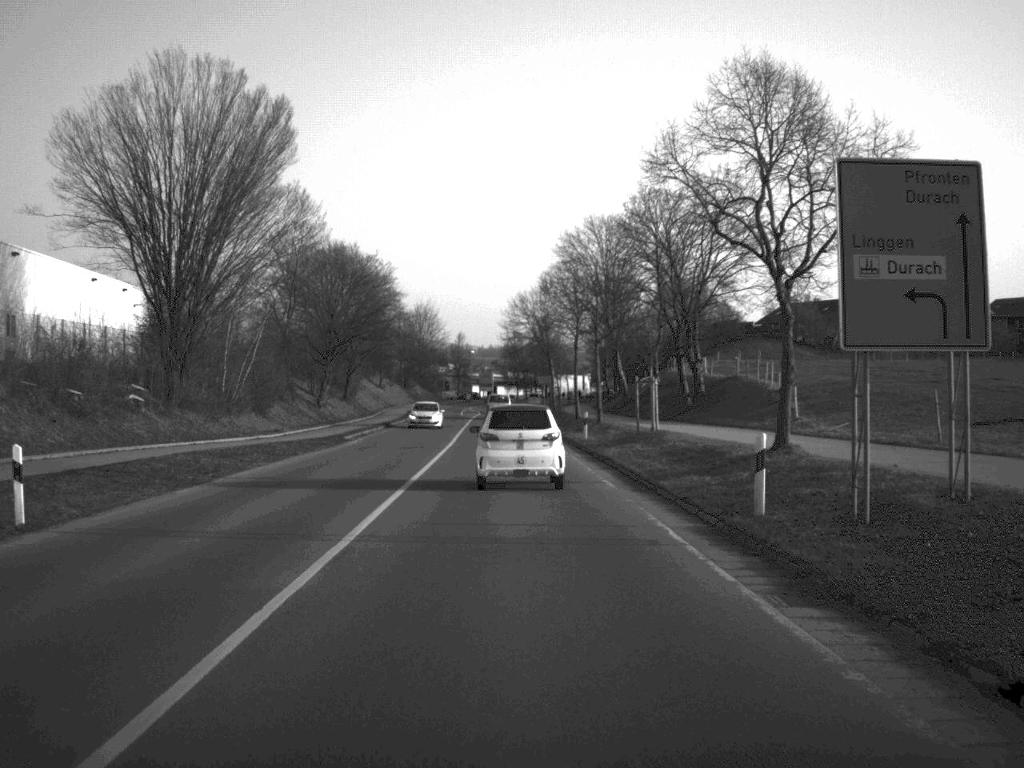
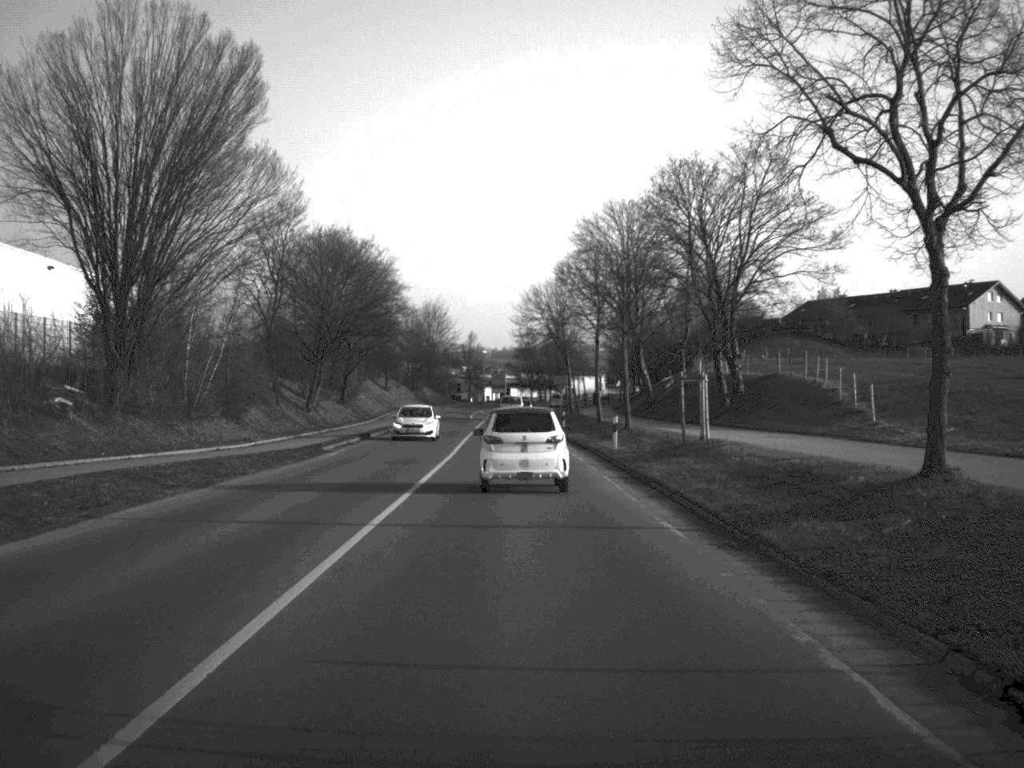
(0.0, +8.4) m; -1°
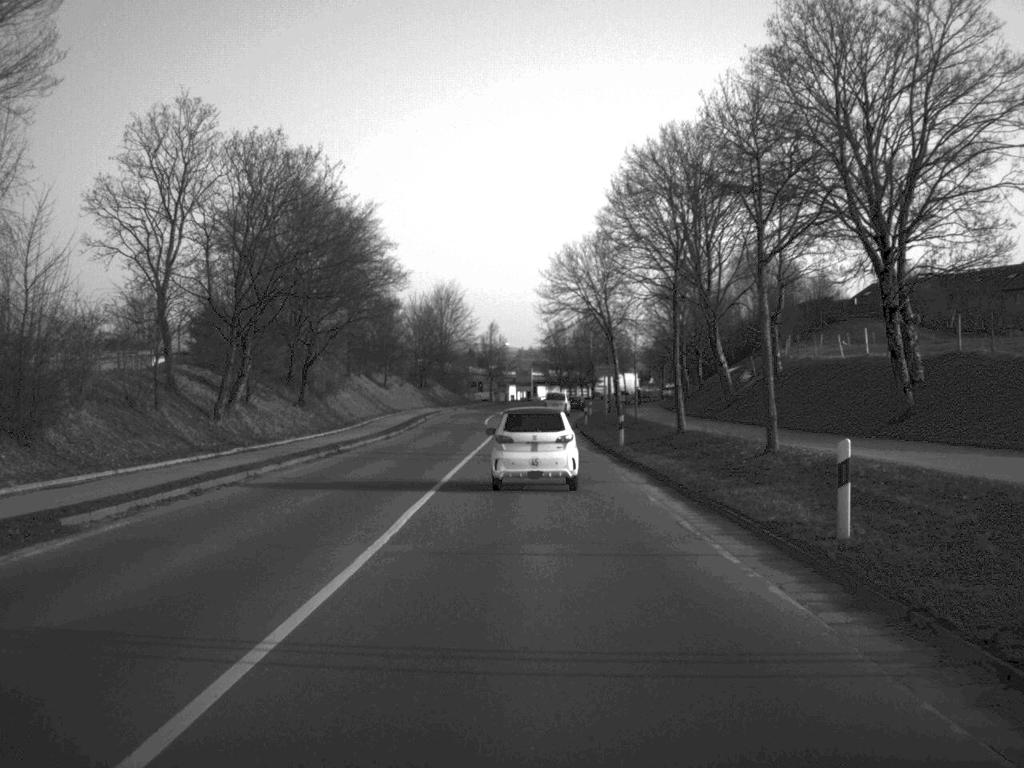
(-0.3, +24.9) m; -1°
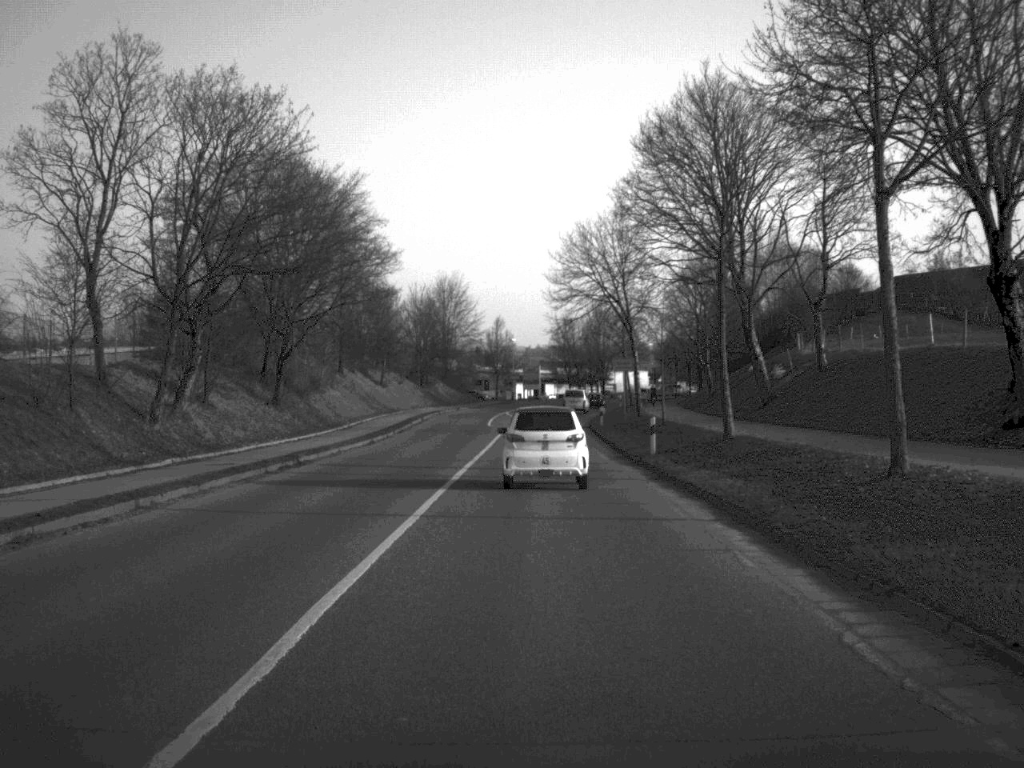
(0.0, +8.2) m; 0°
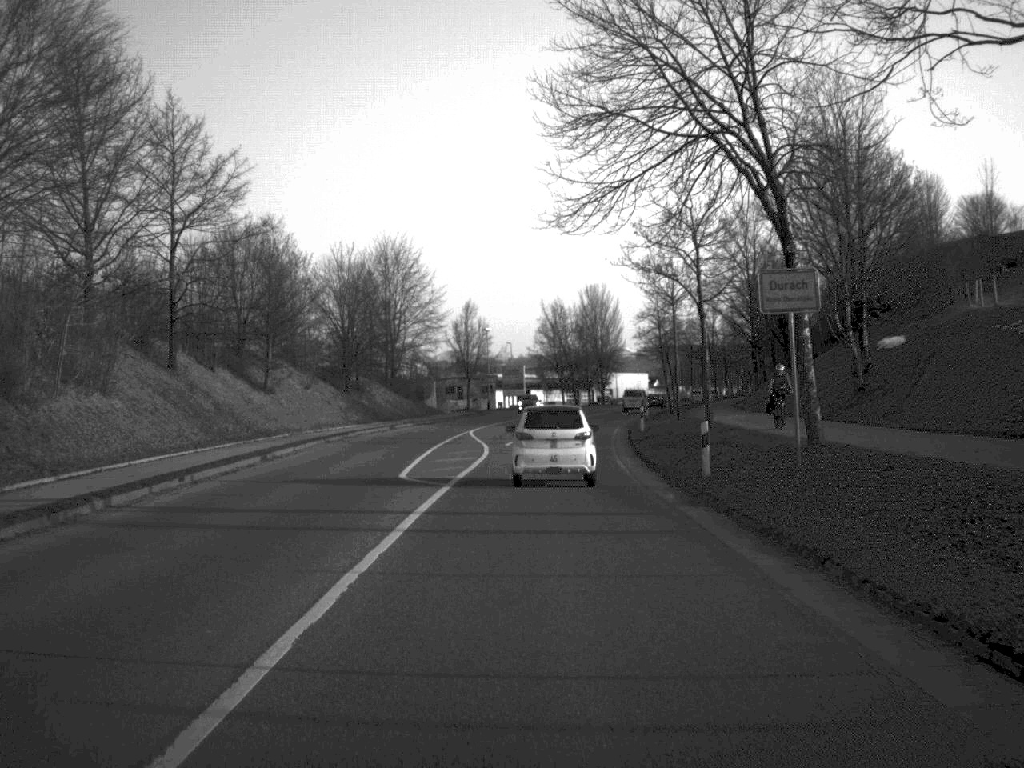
(+0.3, +41.5) m; +1°
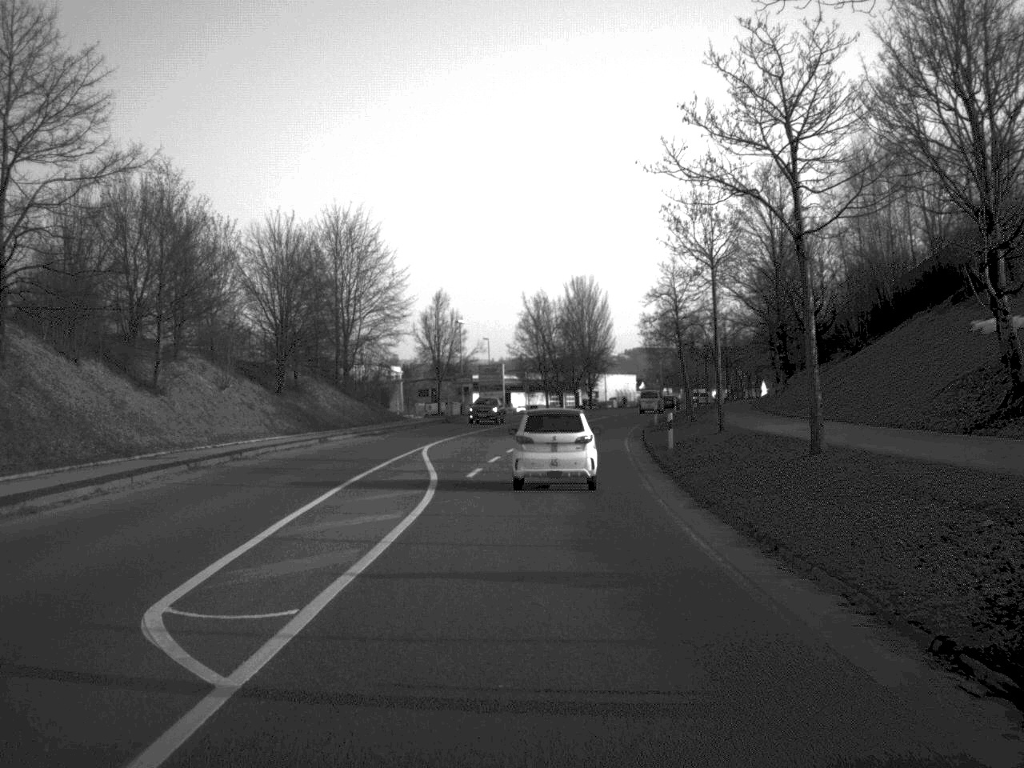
(+0.1, +16.5) m; +1°
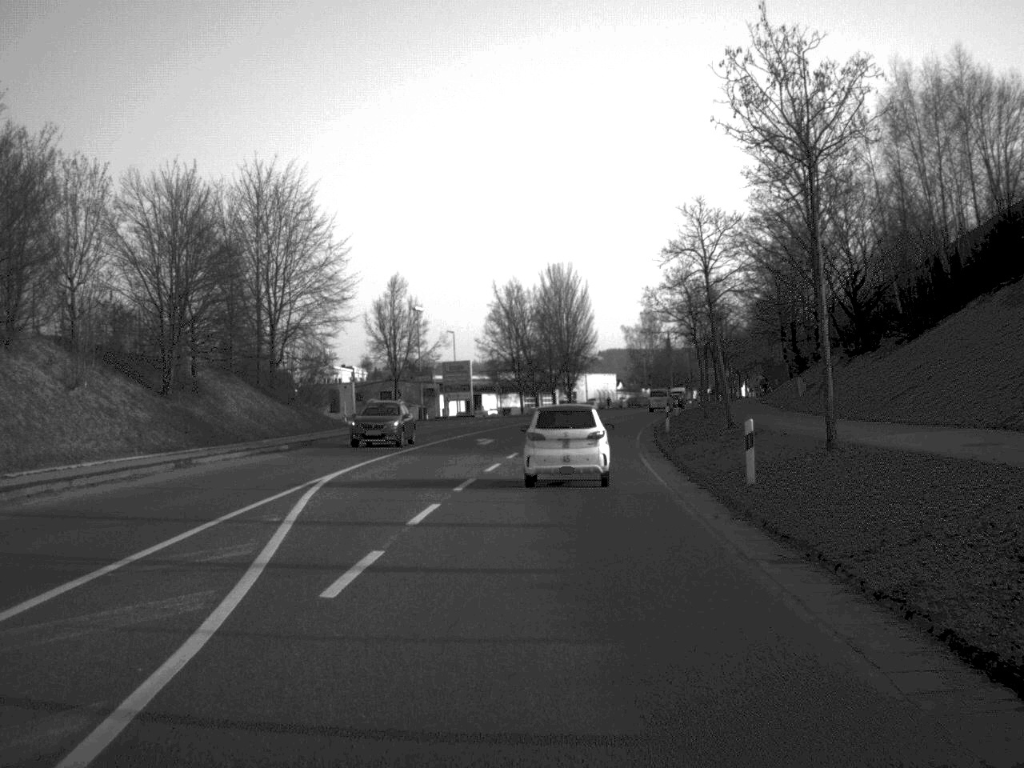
(+0.2, +16.5) m; +1°
